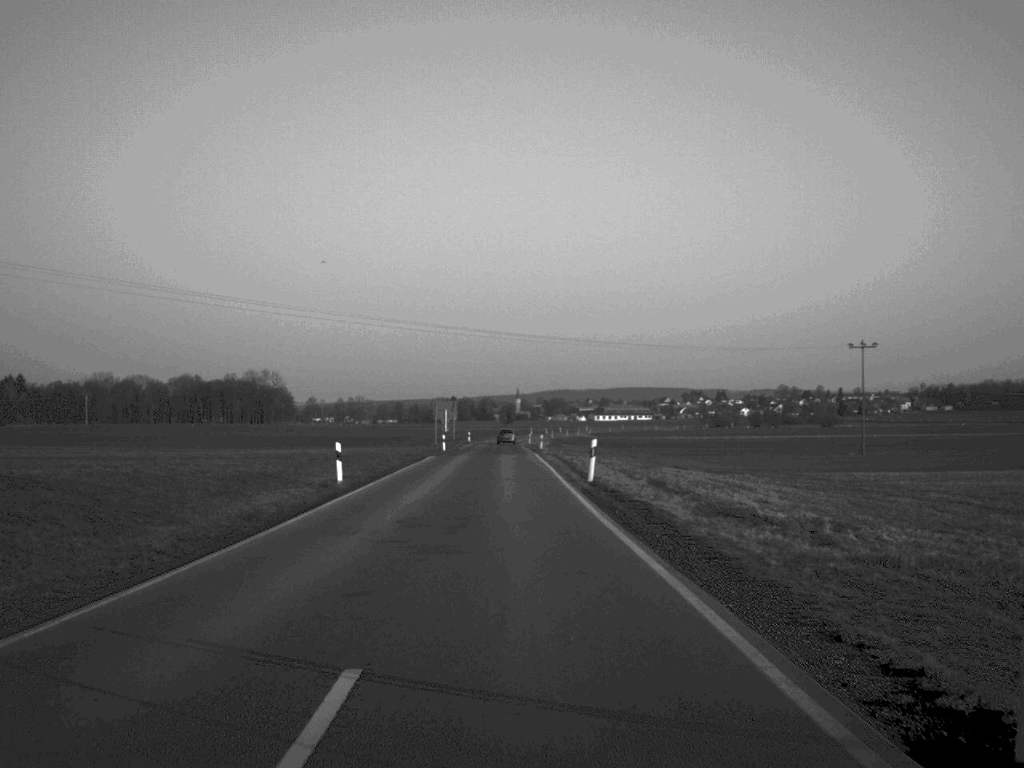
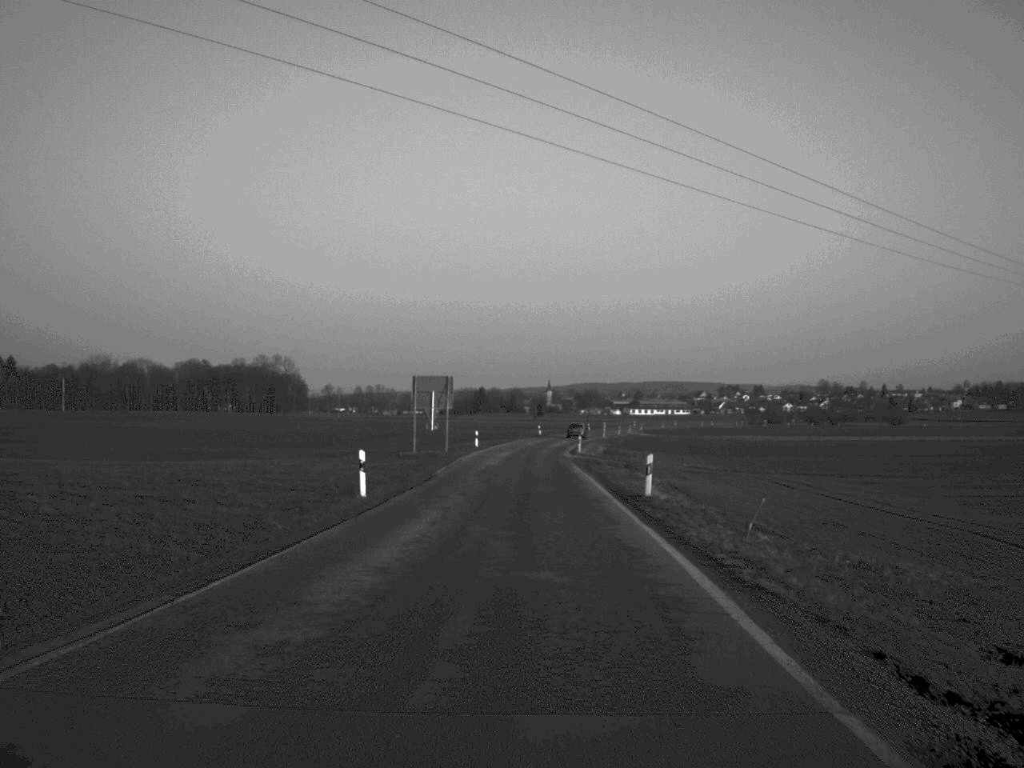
(-1.0, +54.4) m; -1°
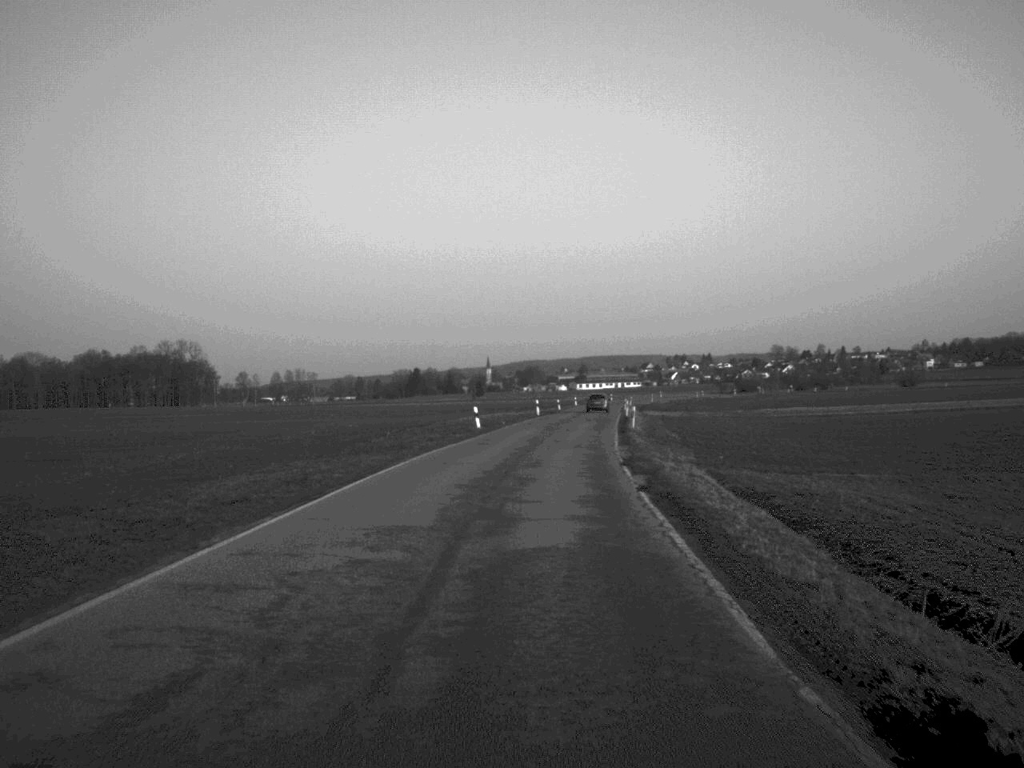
(+1.0, +74.7) m; +3°
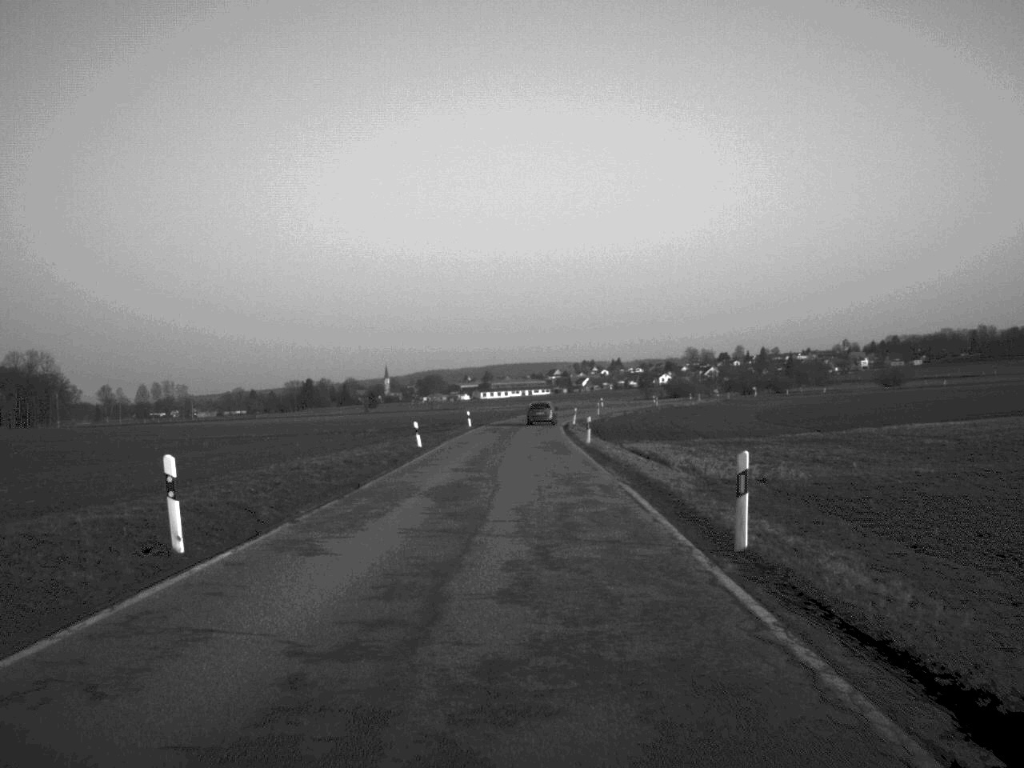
(+3.5, +72.6) m; +4°
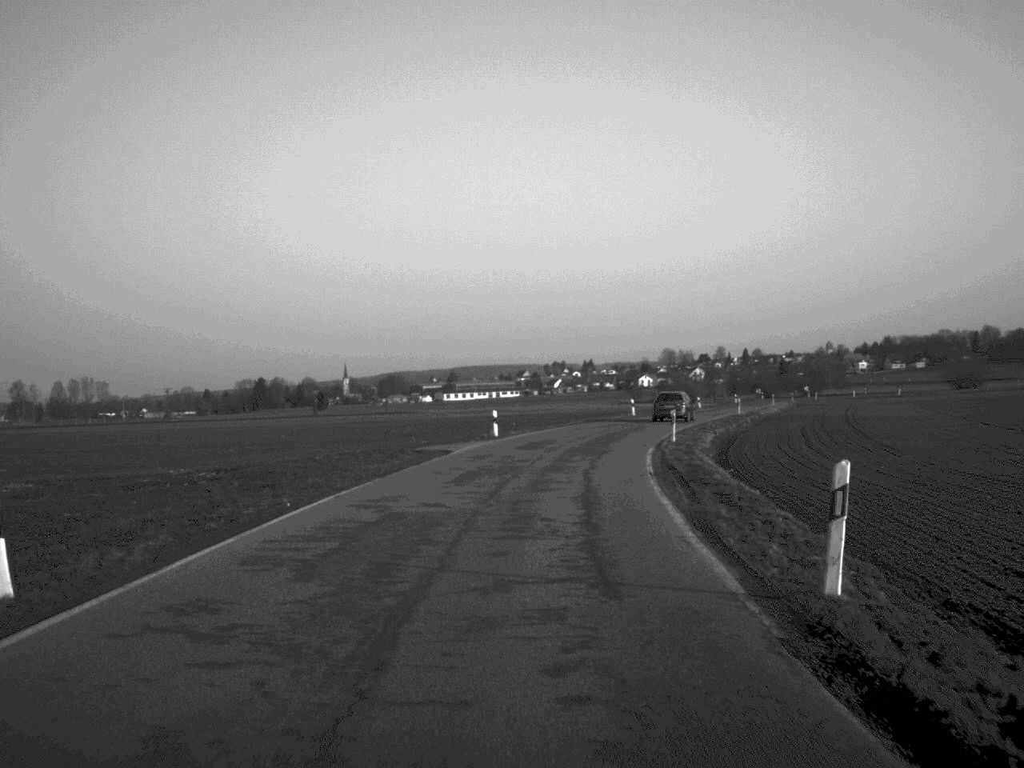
(+0.4, +69.7) m; +2°
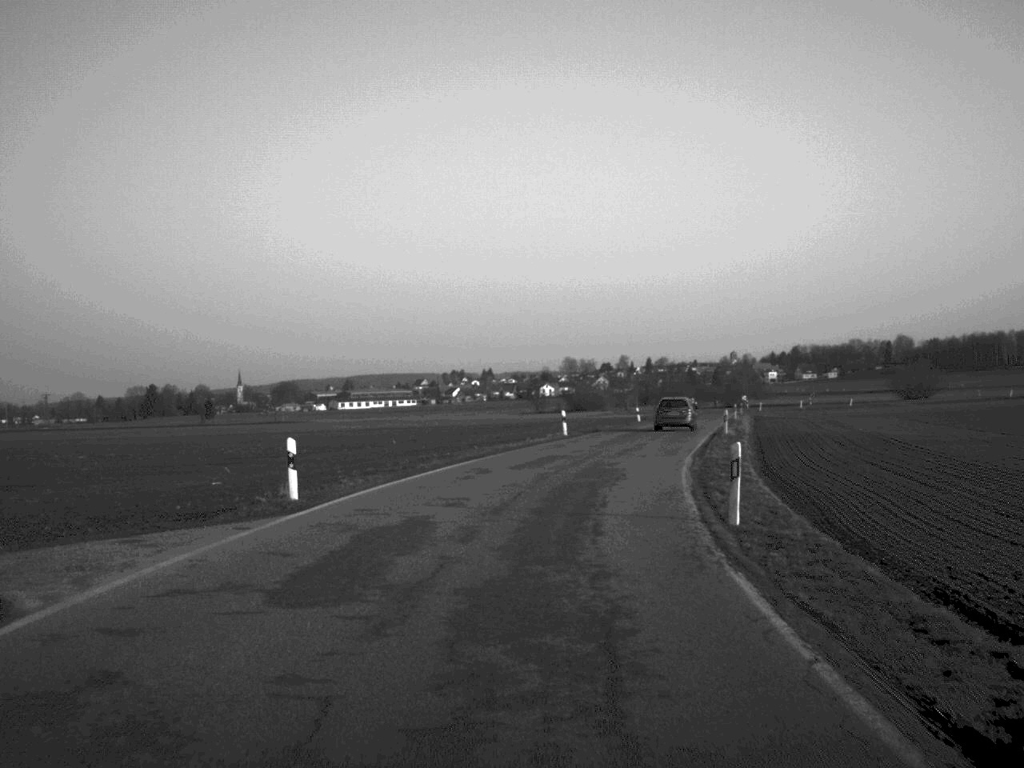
(+0.9, +26.0) m; +5°
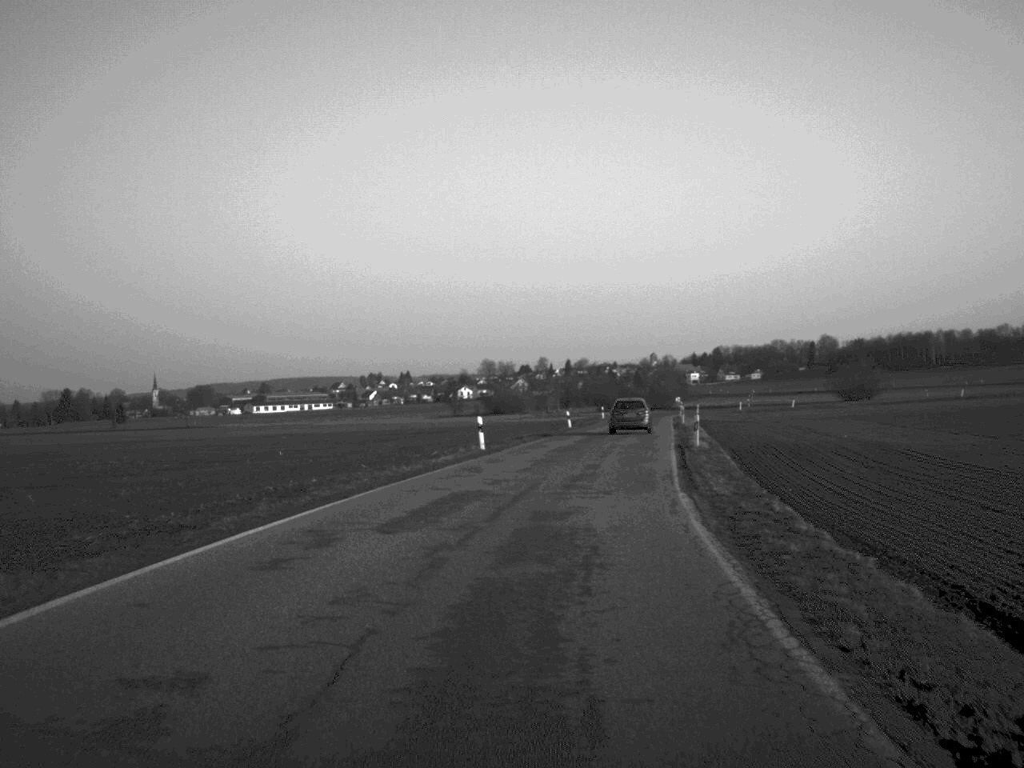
(+0.4, +12.5) m; +4°
